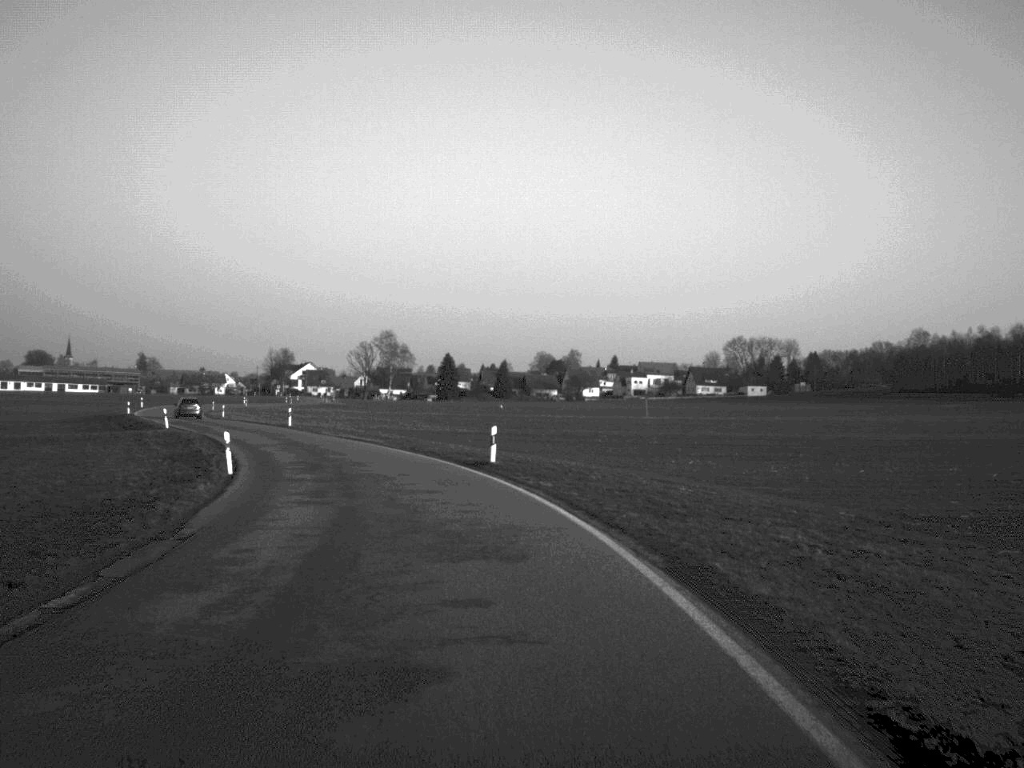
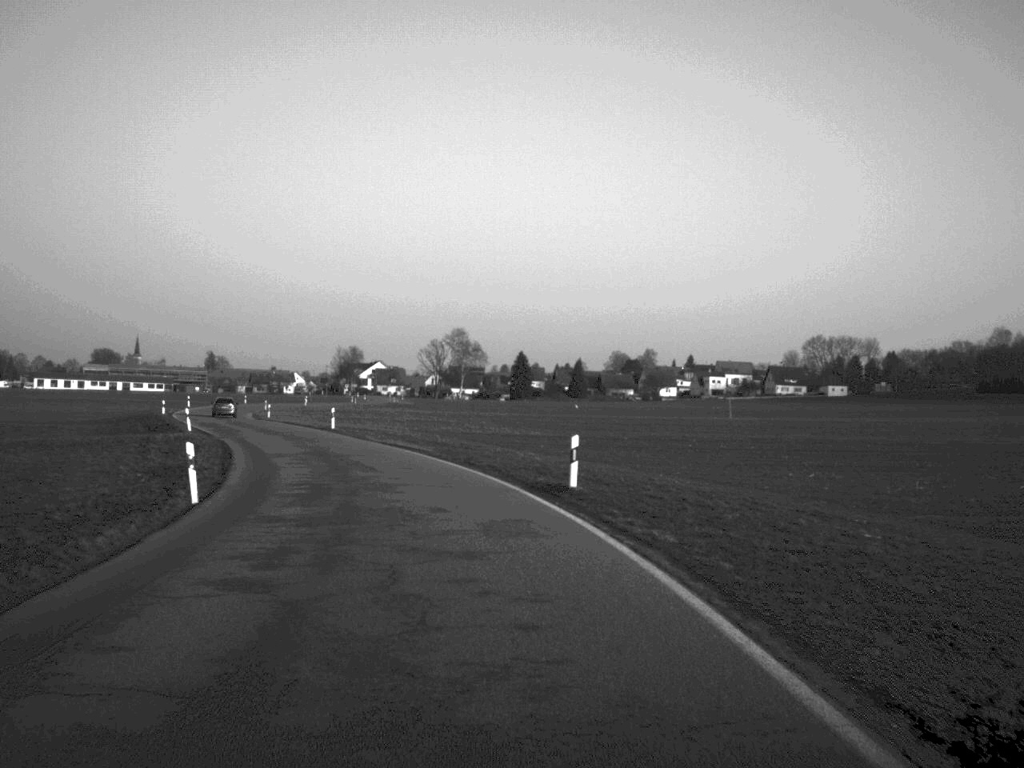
(-0.3, +9.6) m; -3°
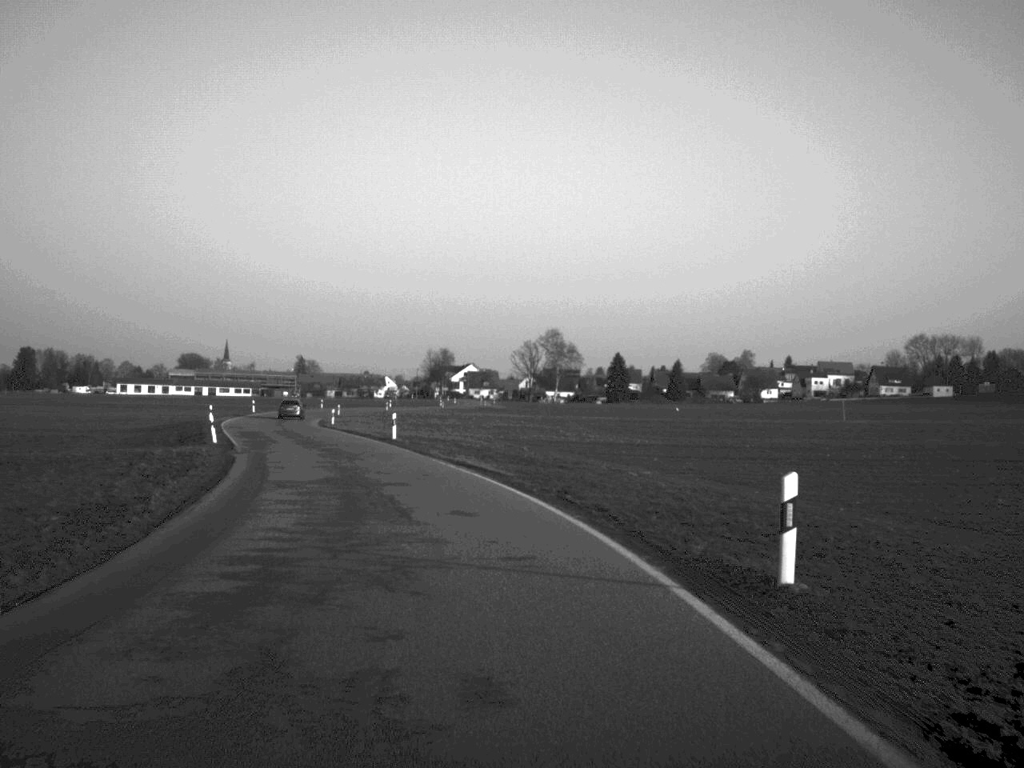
(-0.4, +11.7) m; -4°
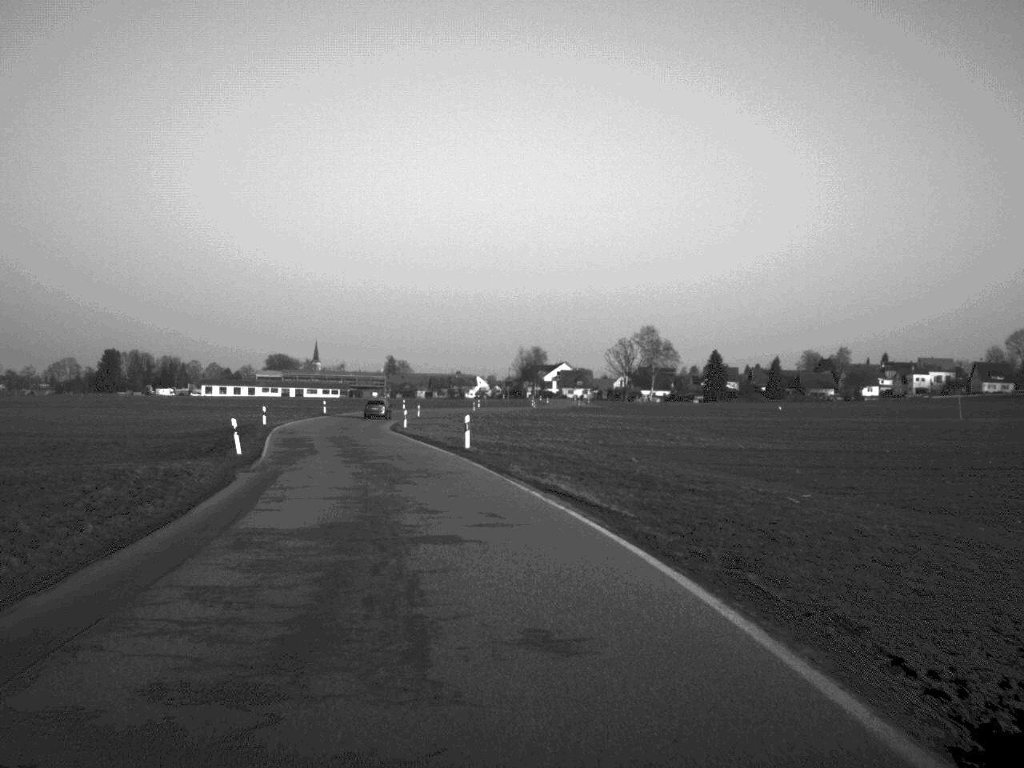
(-0.4, +10.0) m; -4°
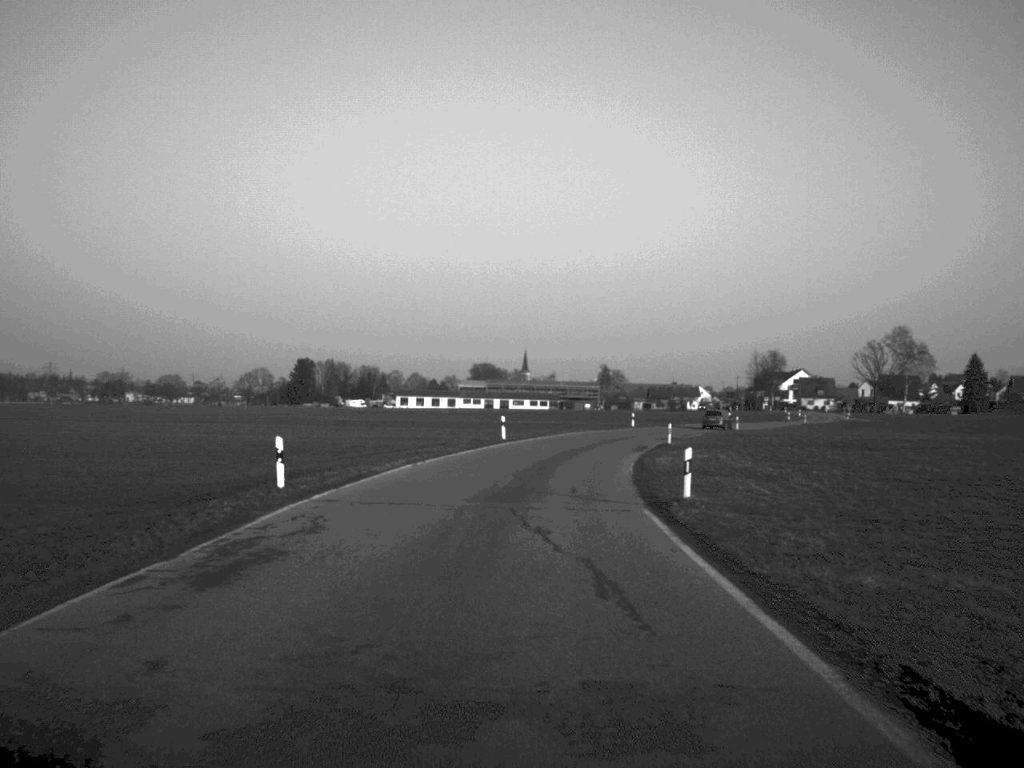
(-5.0, +42.4) m; -9°
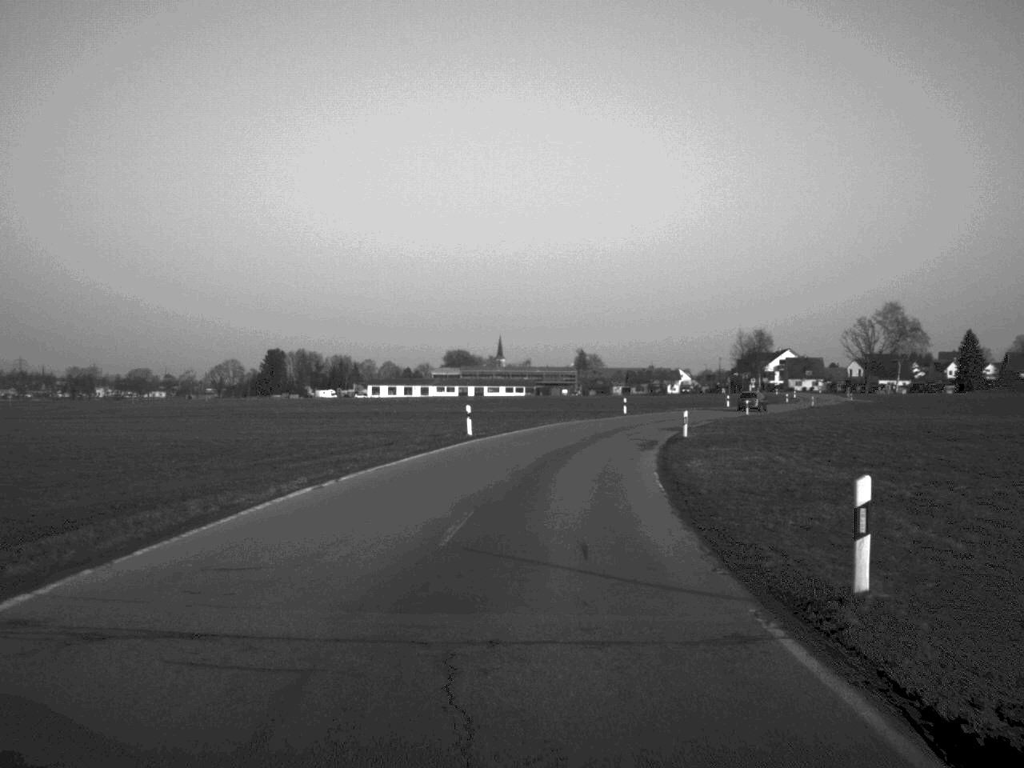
(+0.1, +12.9) m; +1°
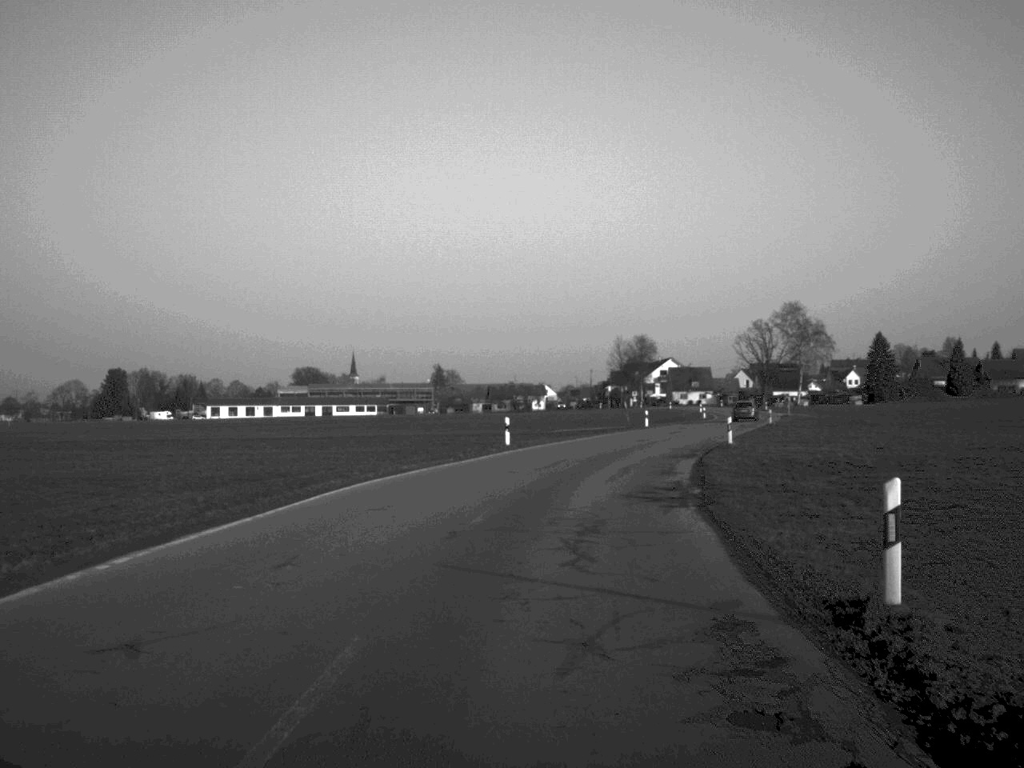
(+1.8, +34.0) m; +6°
